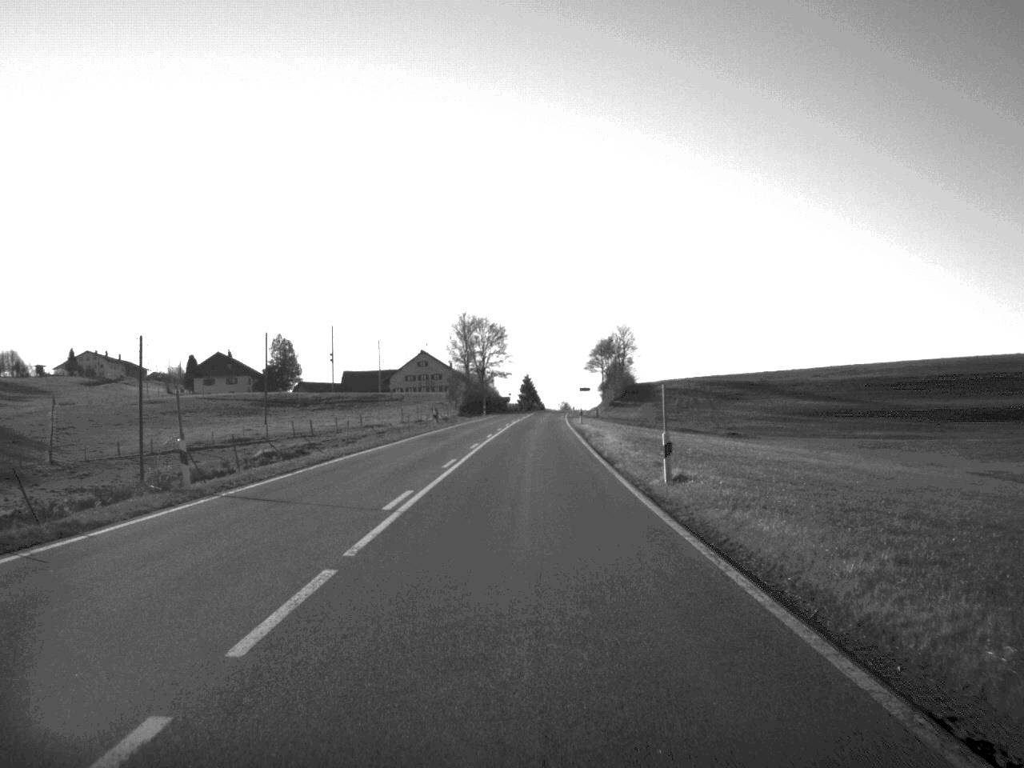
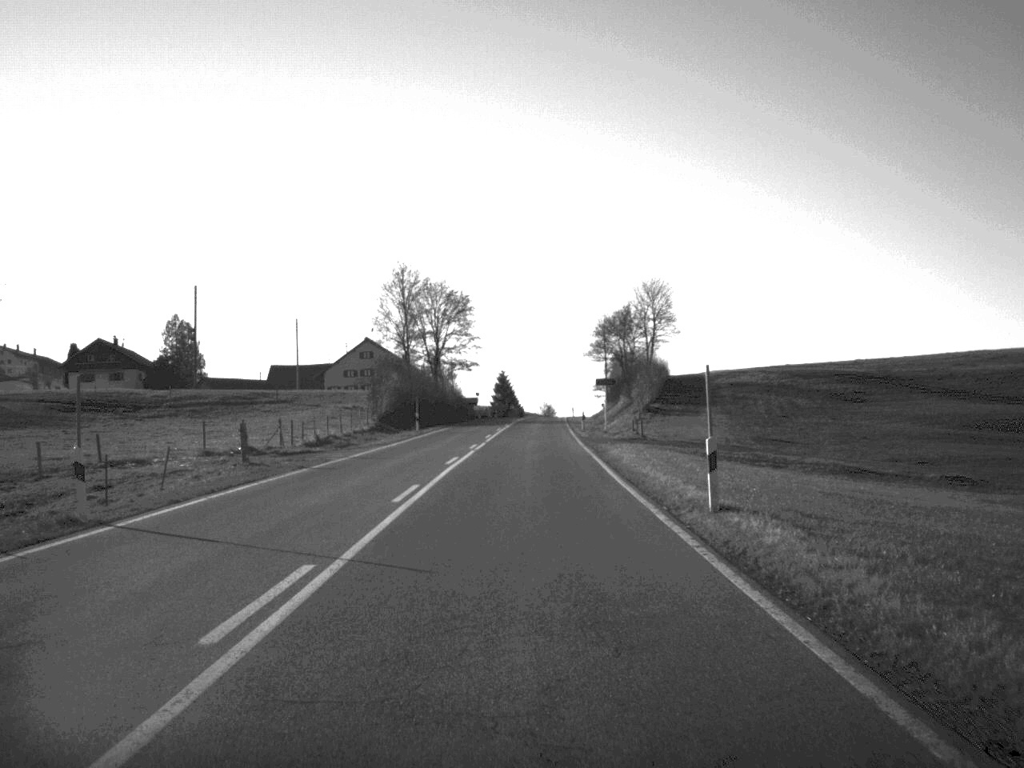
(+0.4, +58.3) m; +1°
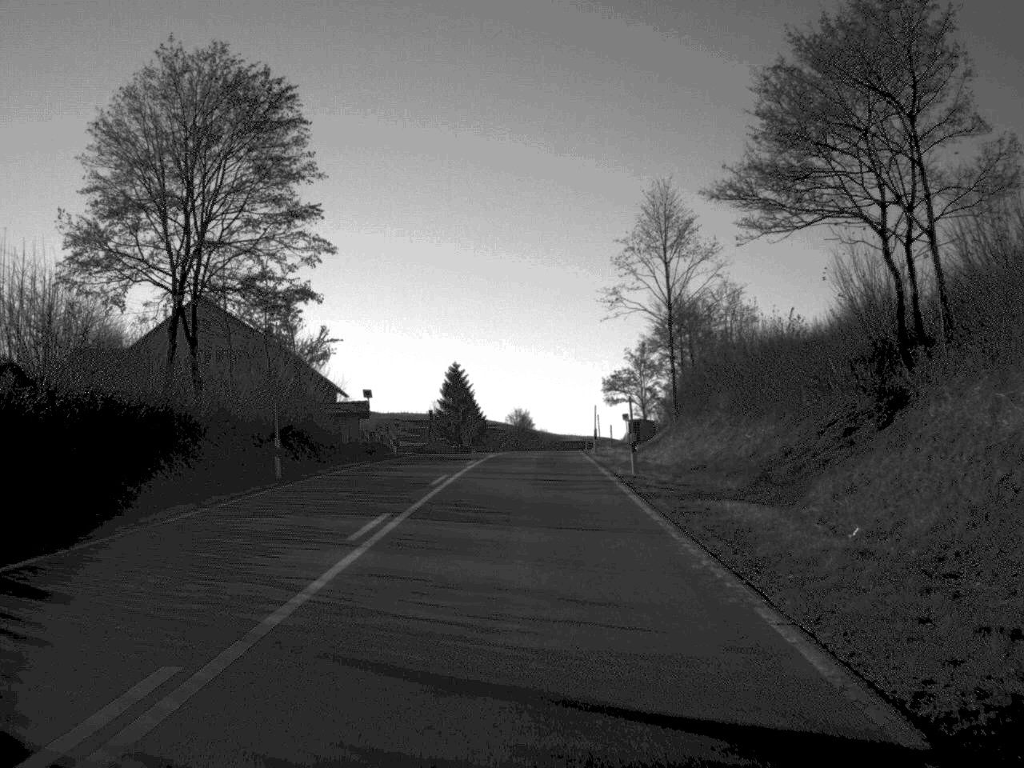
(+0.9, +88.4) m; +1°
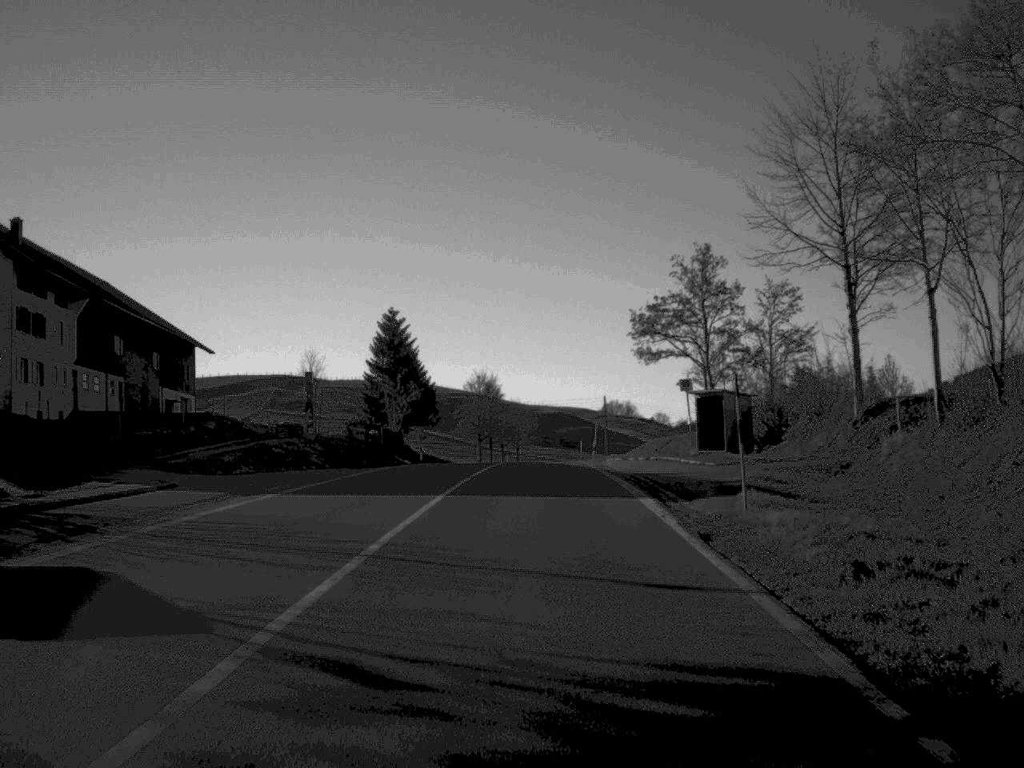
(+0.5, +53.9) m; +1°
